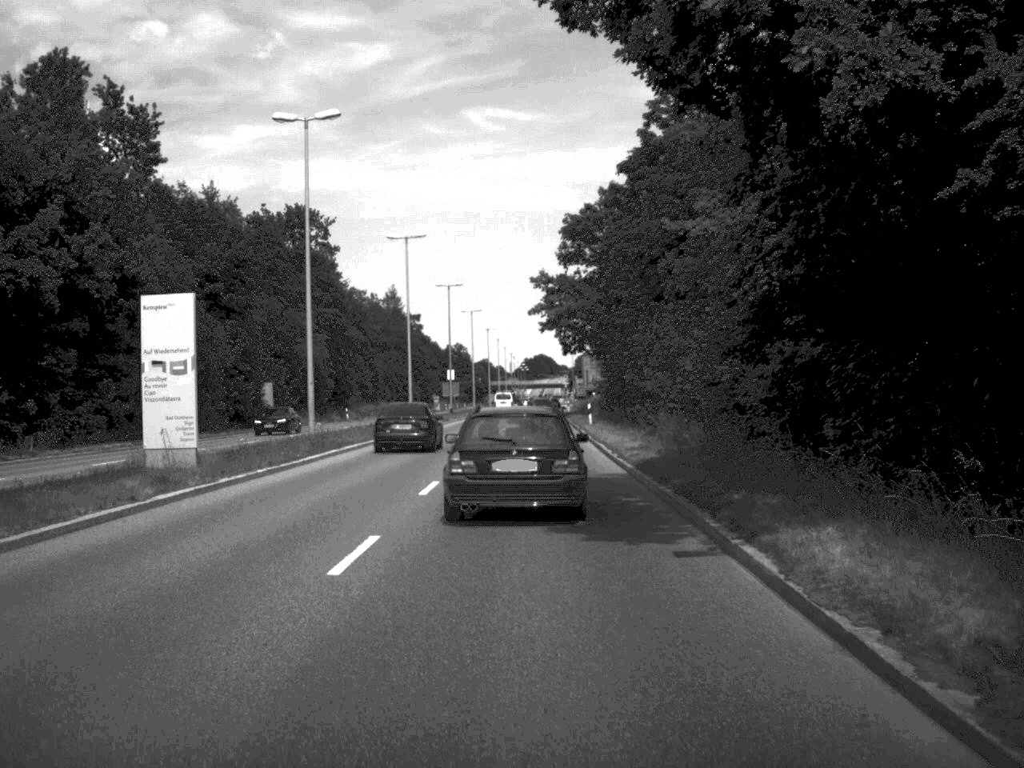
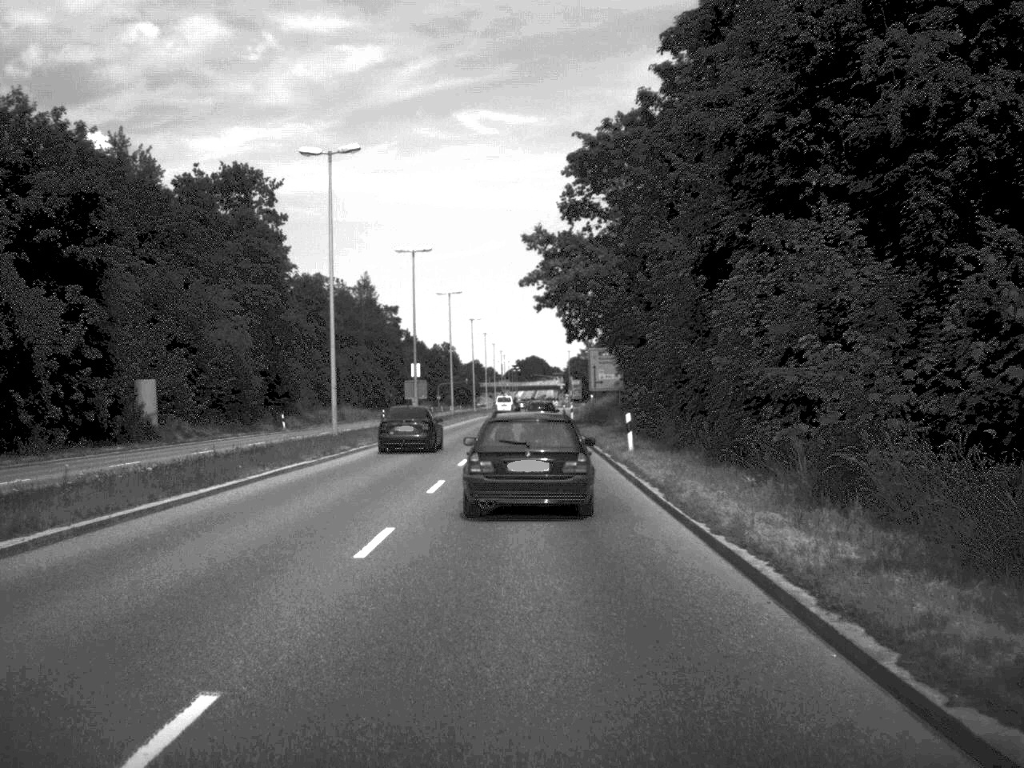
(+0.1, +24.8) m; 0°
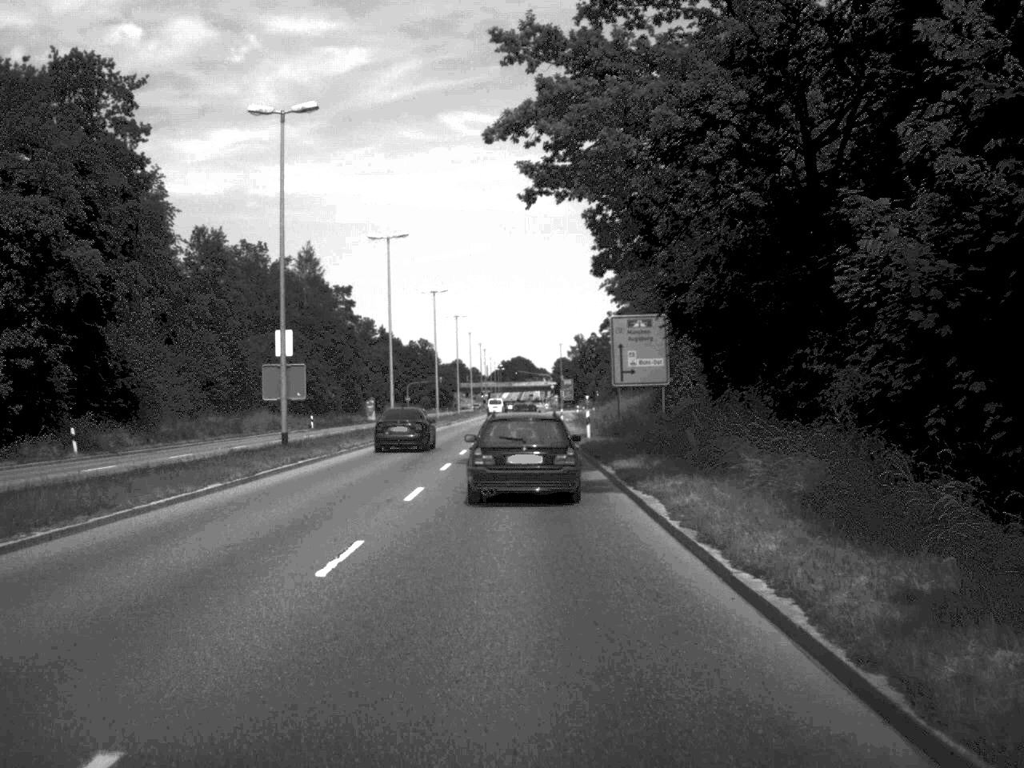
(+0.2, +36.4) m; +1°
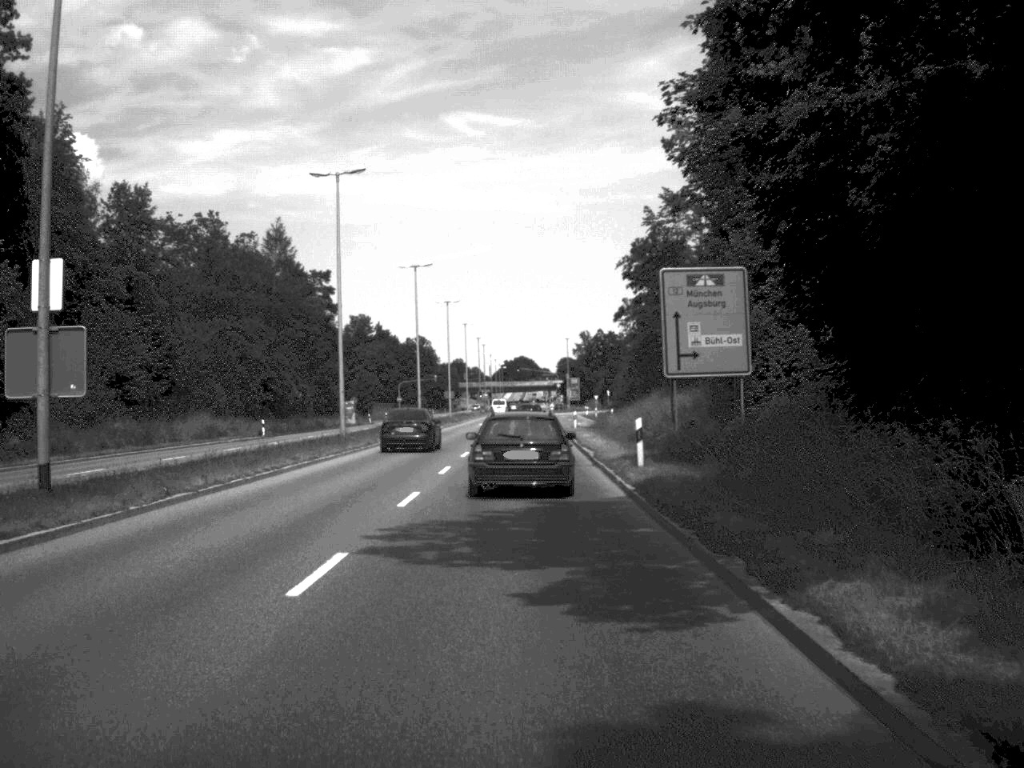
(0.0, +18.9) m; 0°
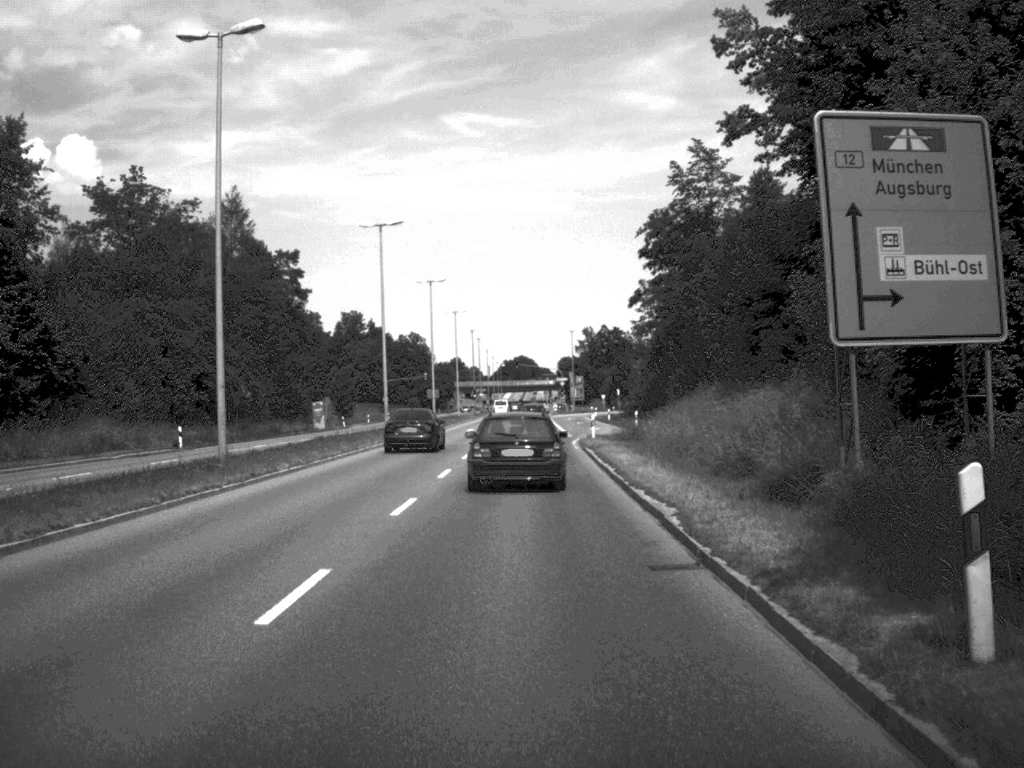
(0.0, +18.8) m; 0°
